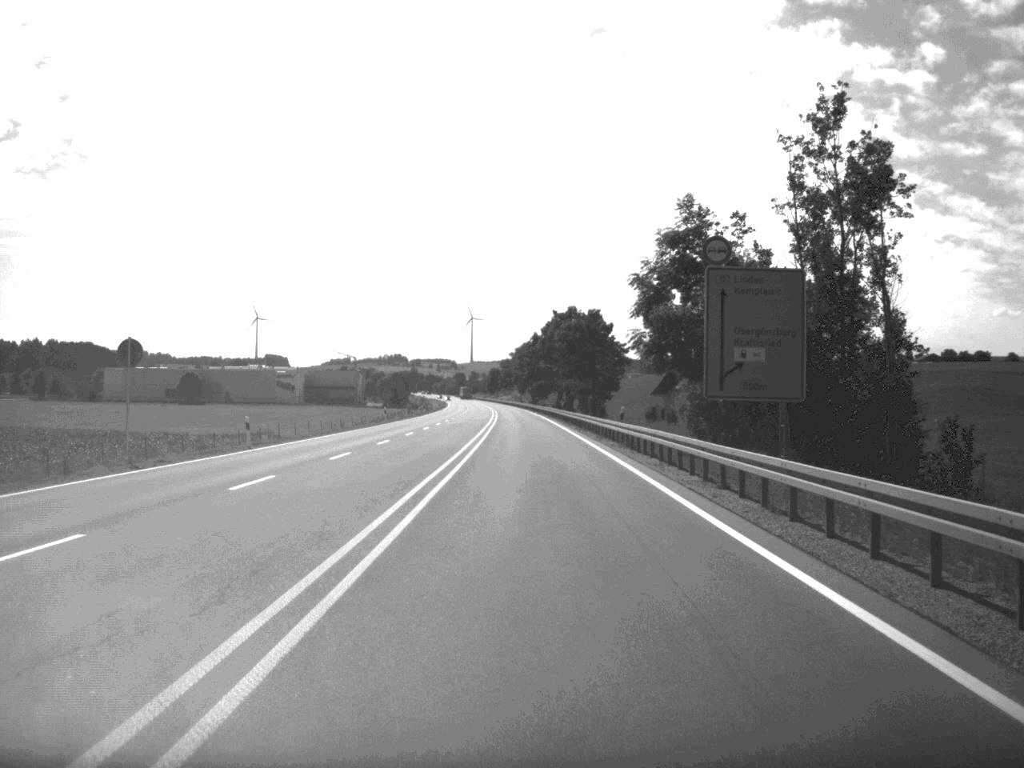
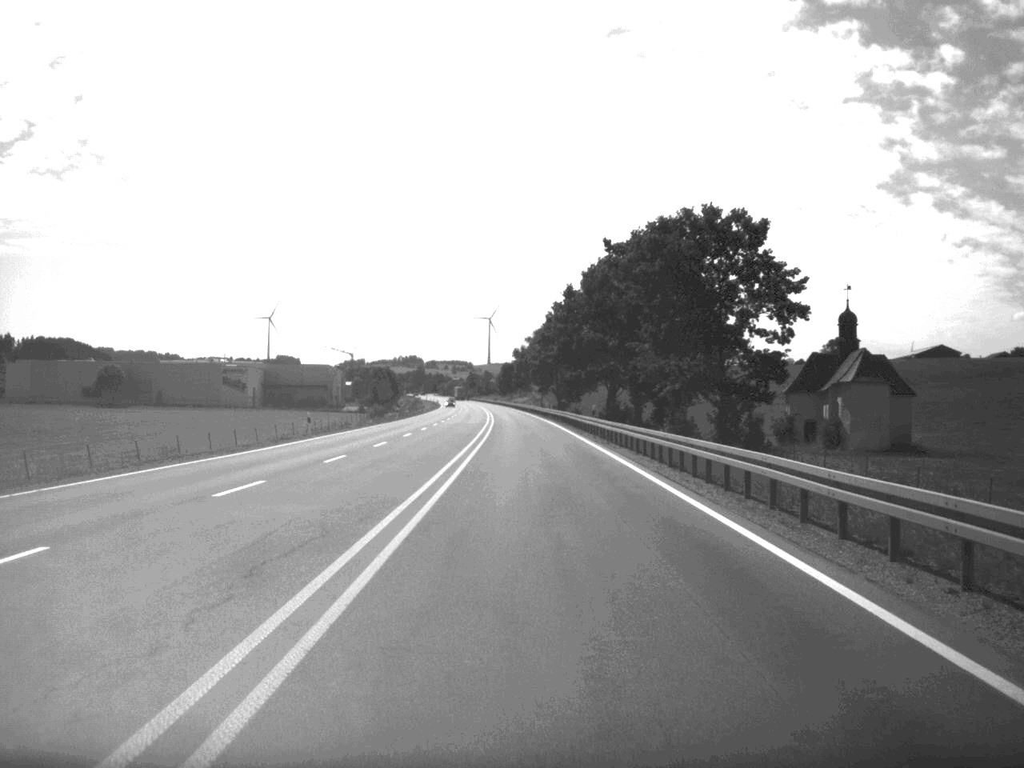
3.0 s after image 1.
(-0.8, +85.4) m; -1°
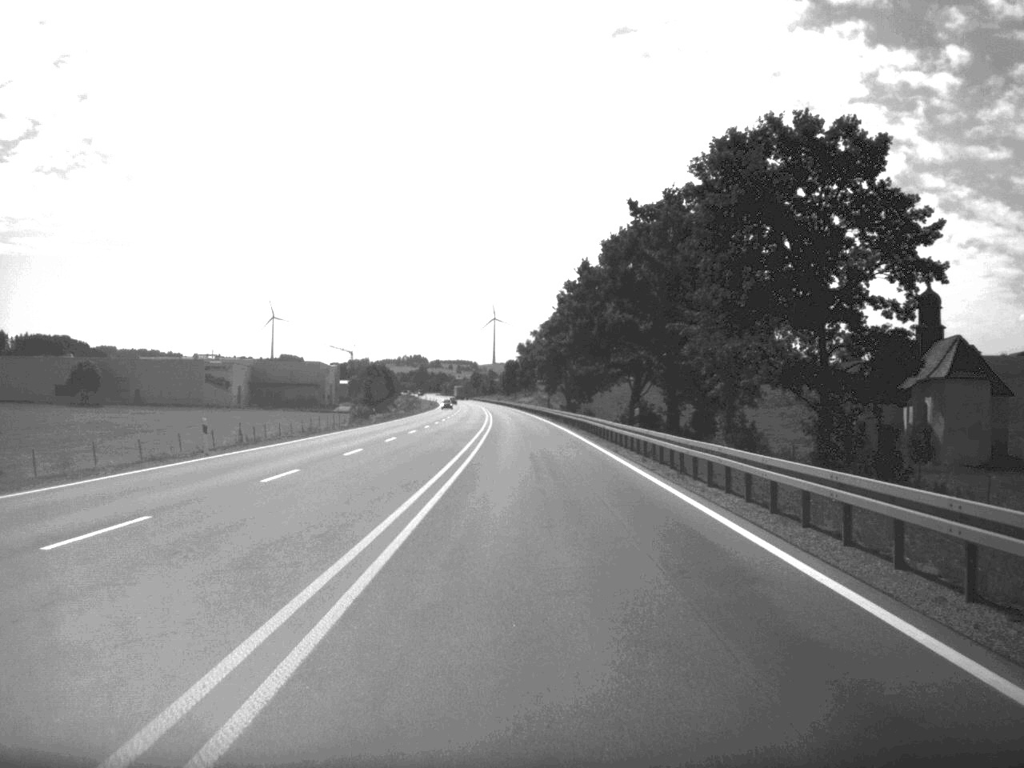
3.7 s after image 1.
(-0.1, +20.0) m; 0°
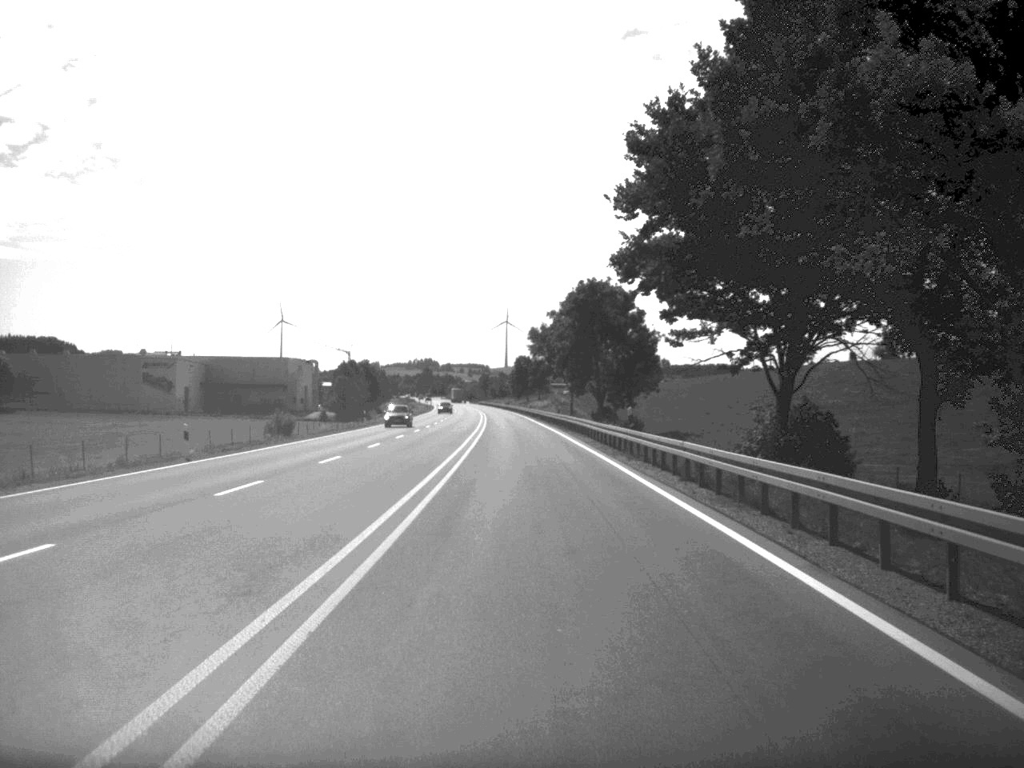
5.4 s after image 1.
(-0.3, +51.2) m; -1°
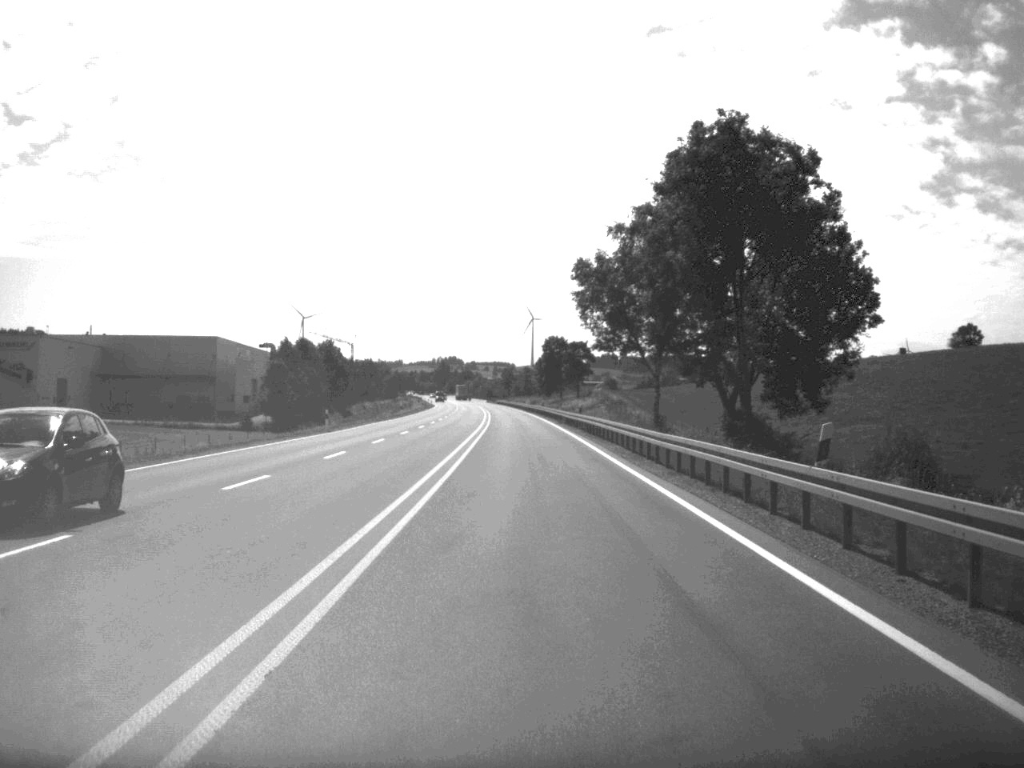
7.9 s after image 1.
(-1.0, +71.2) m; -1°
